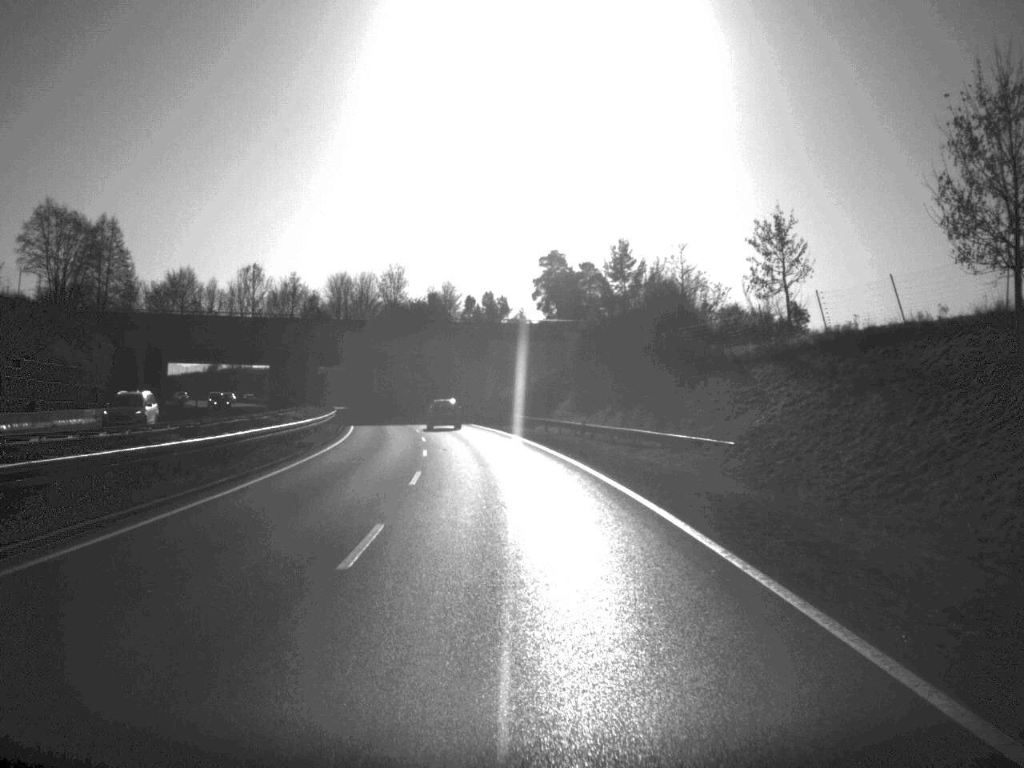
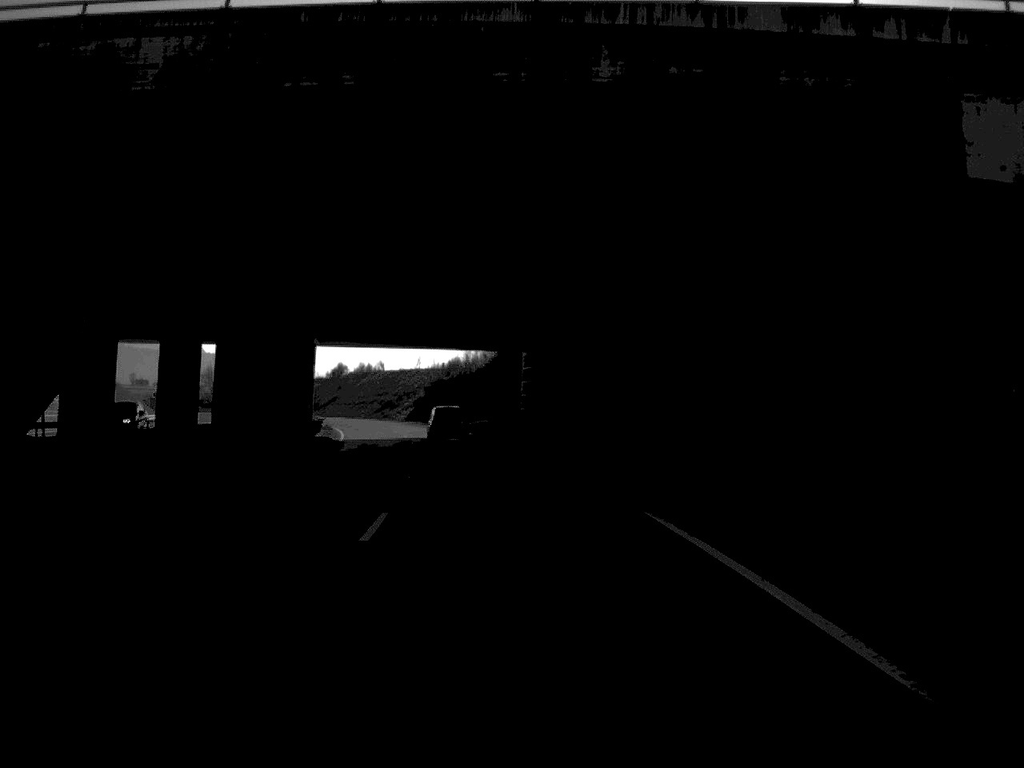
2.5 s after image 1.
(-6.5, +81.6) m; -9°
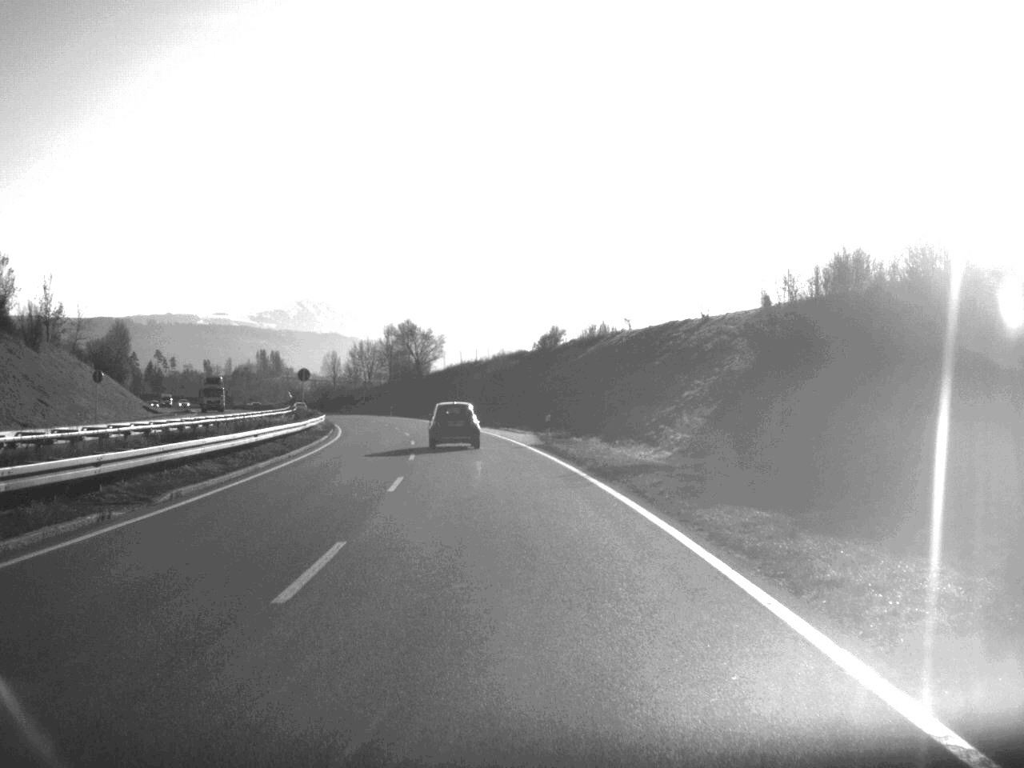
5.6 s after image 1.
(-10.5, +100.4) m; -12°
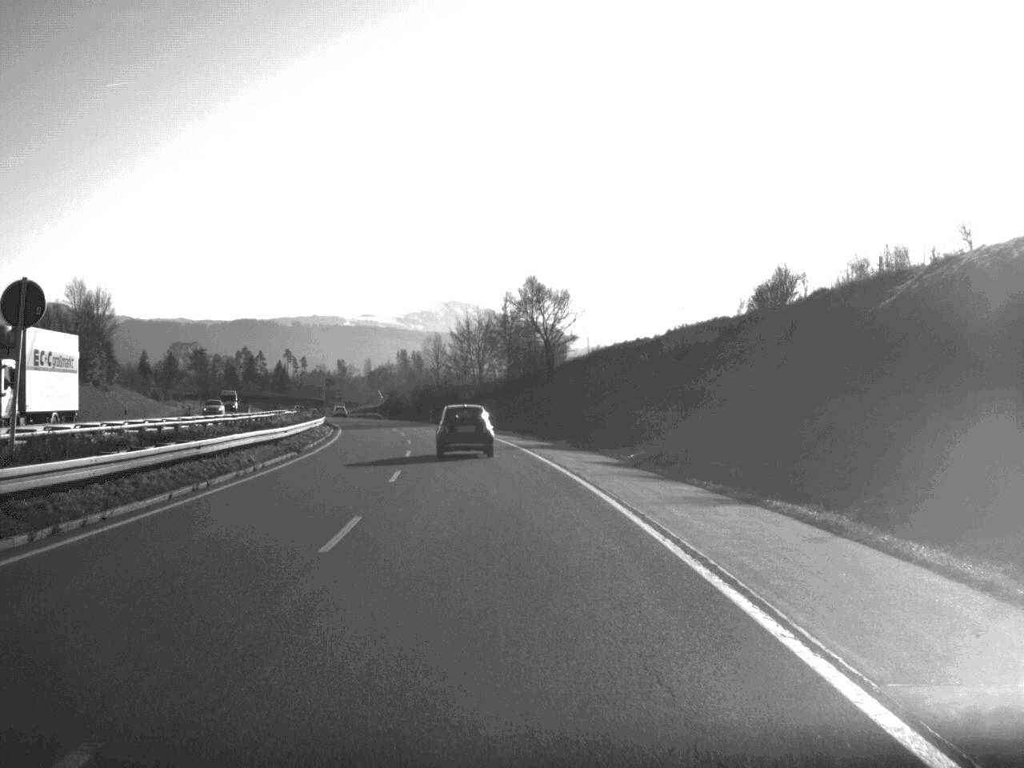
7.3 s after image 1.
(-3.2, +56.4) m; -7°
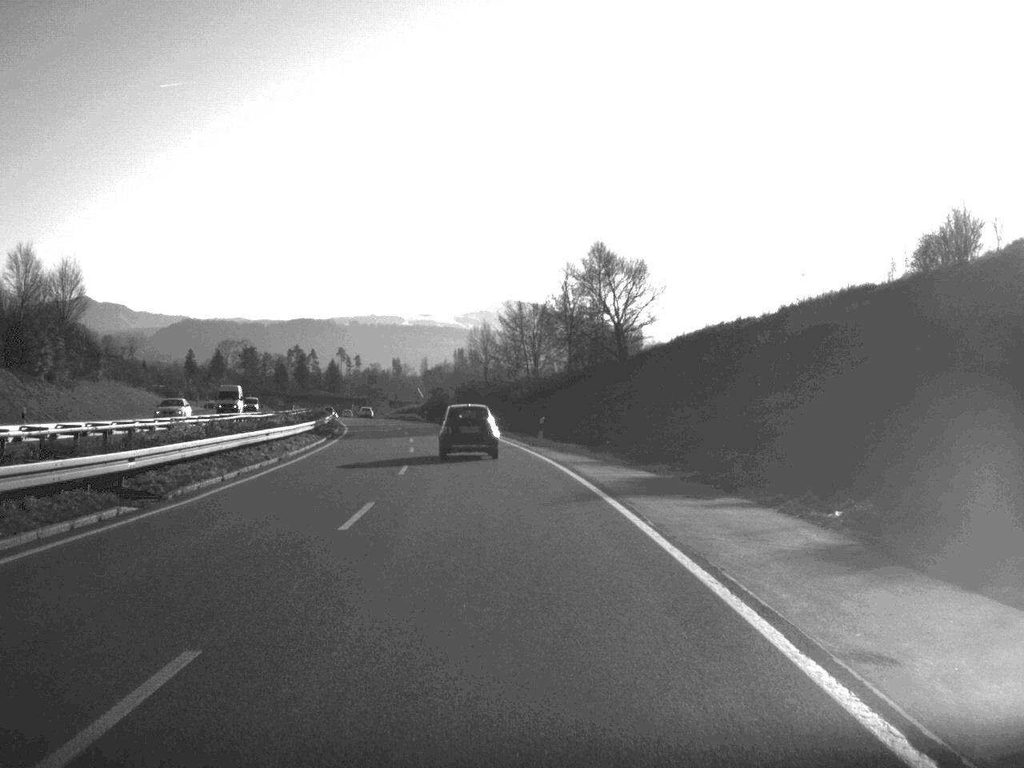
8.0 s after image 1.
(-0.5, +21.9) m; -3°
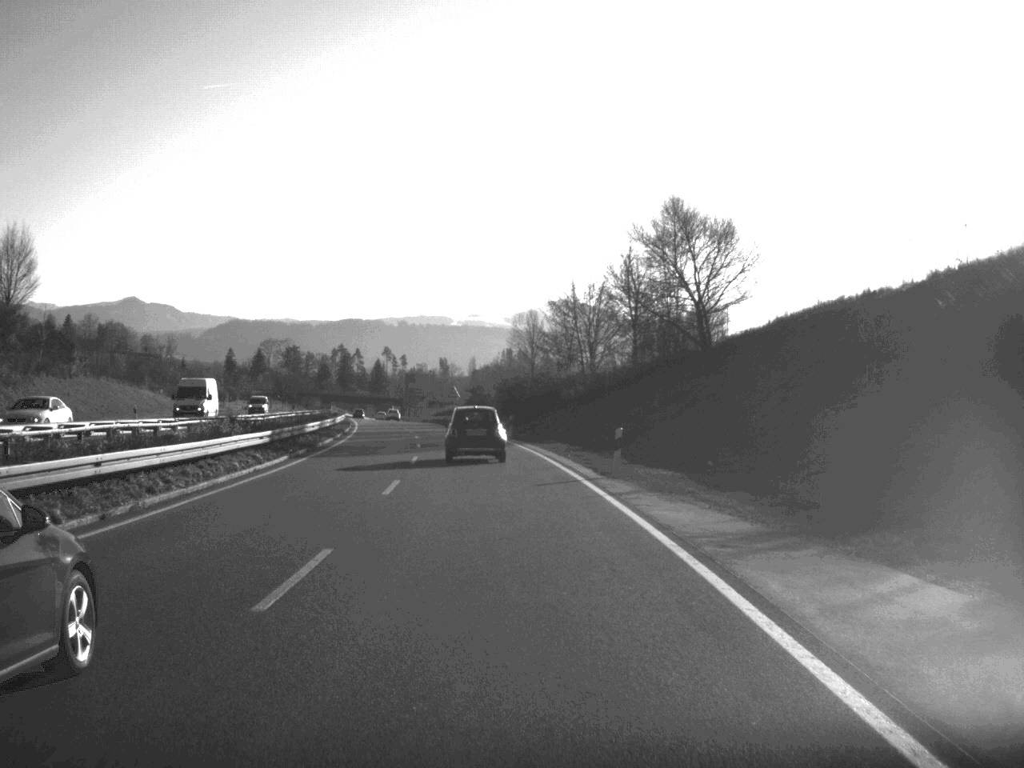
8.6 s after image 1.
(-0.4, +18.4) m; -2°
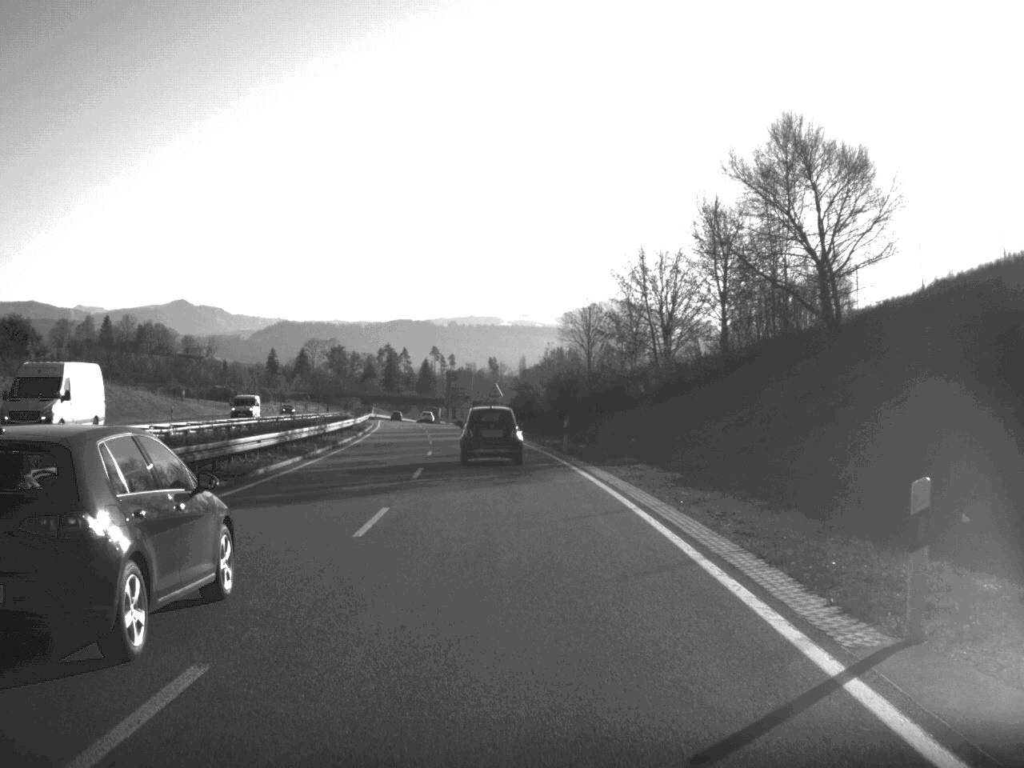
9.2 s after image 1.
(-0.4, +18.4) m; -2°
